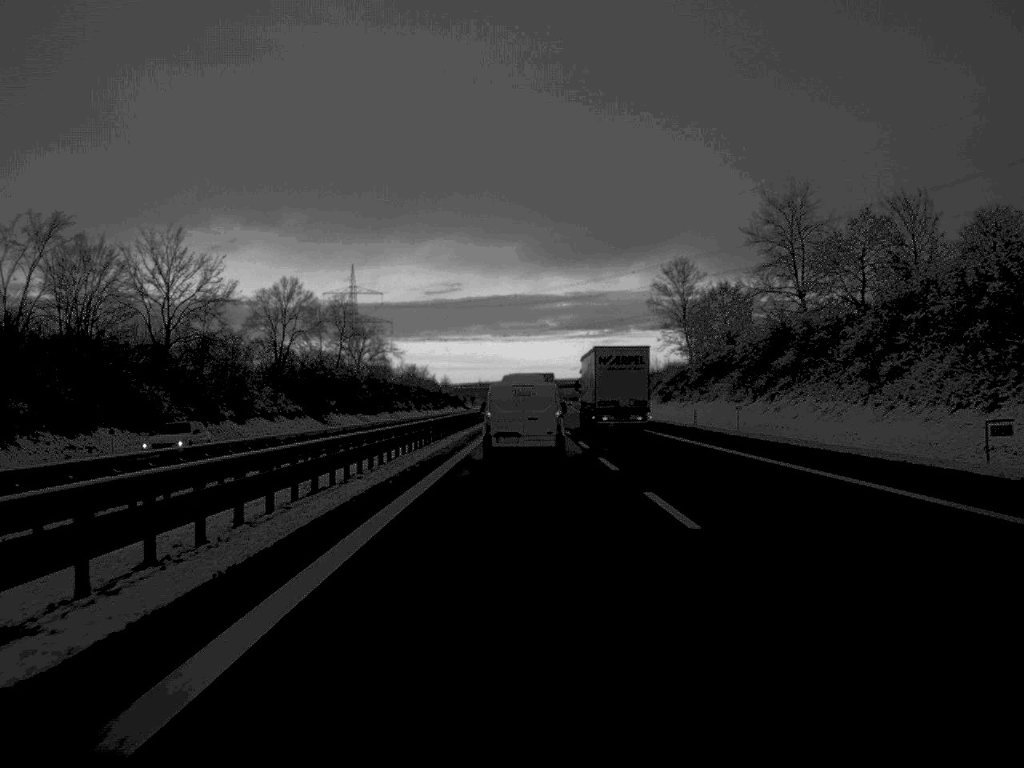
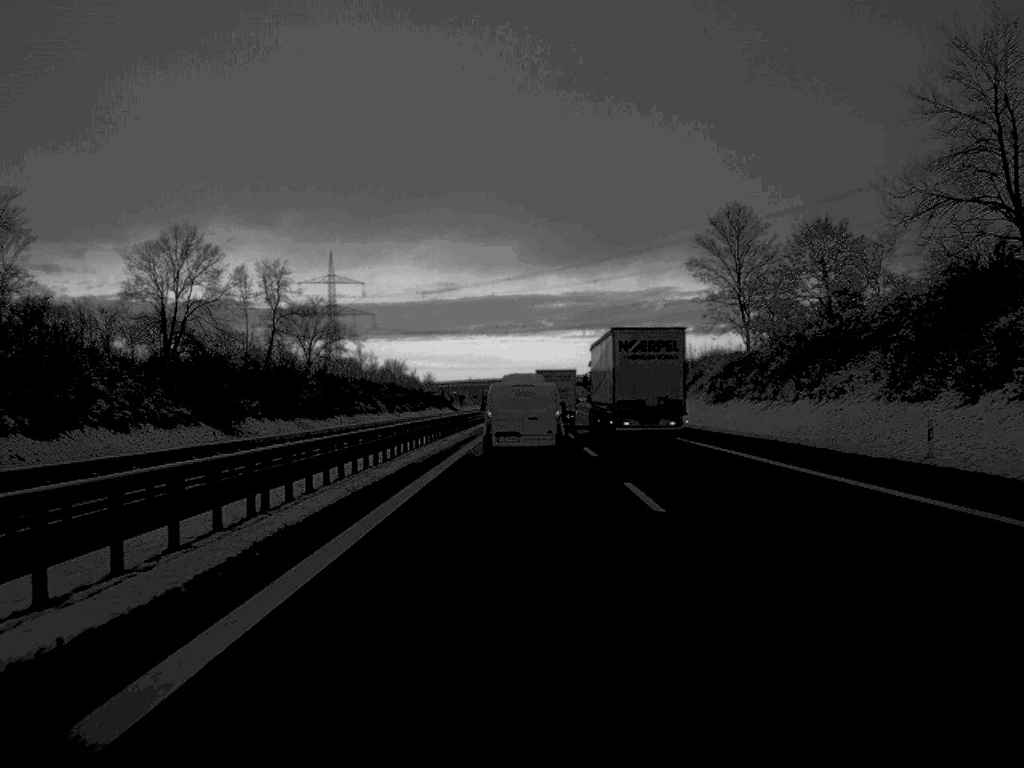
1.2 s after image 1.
(+0.1, +42.4) m; 0°
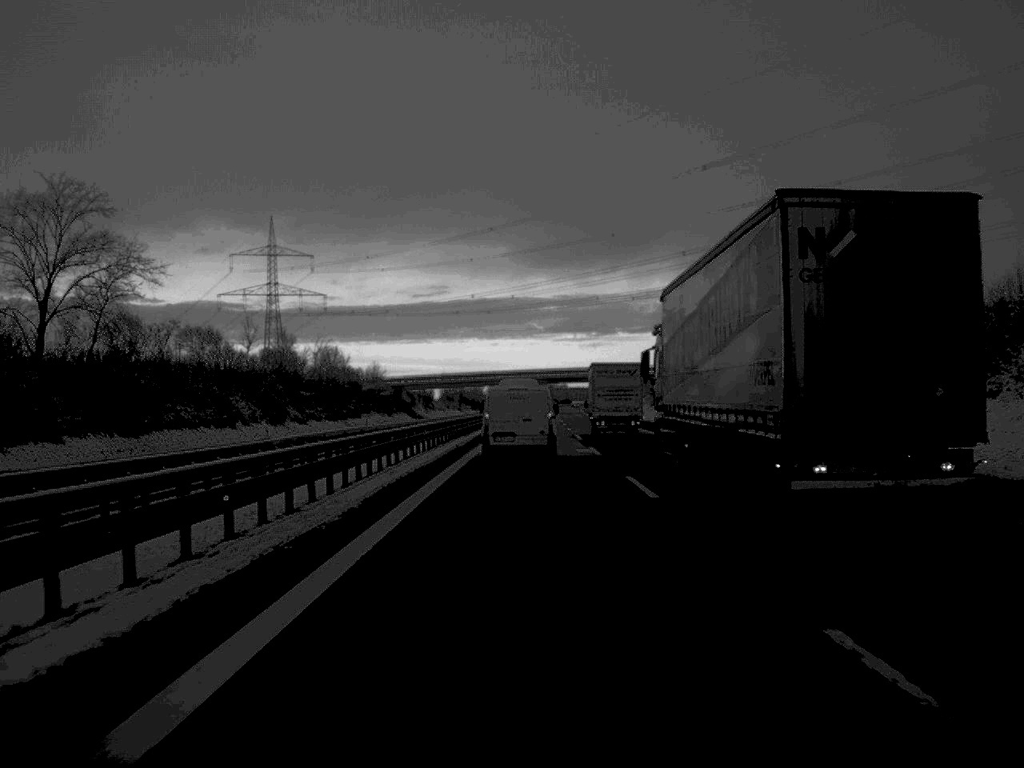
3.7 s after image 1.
(+0.1, +86.7) m; 0°
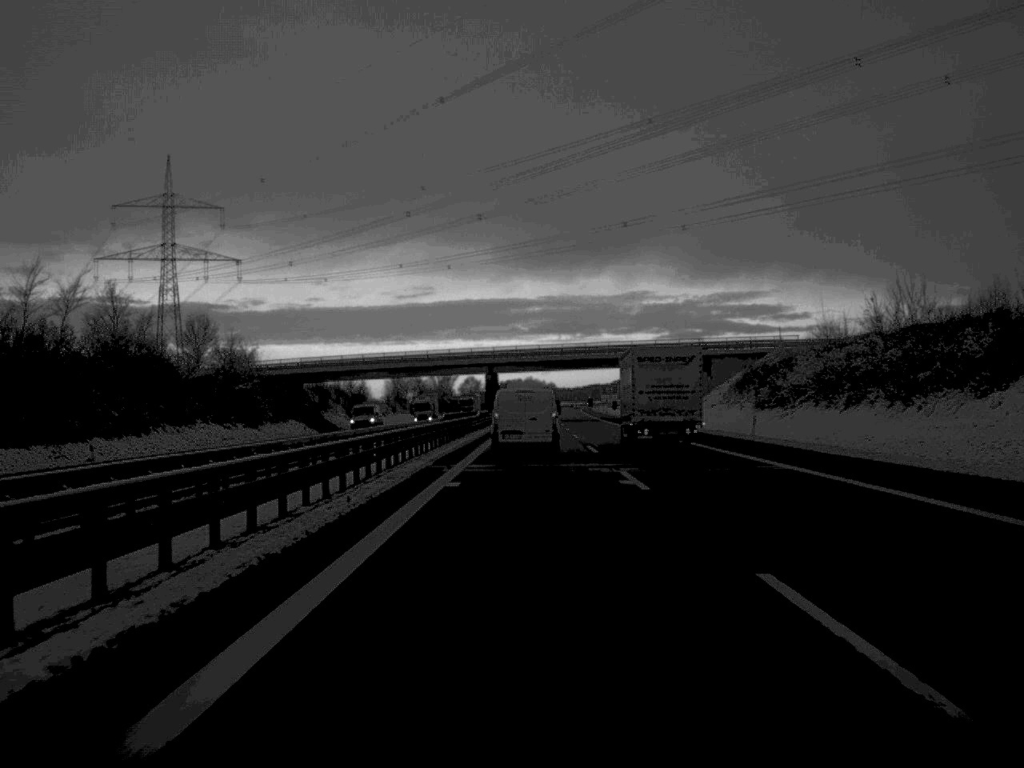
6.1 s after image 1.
(+0.5, +86.9) m; +1°
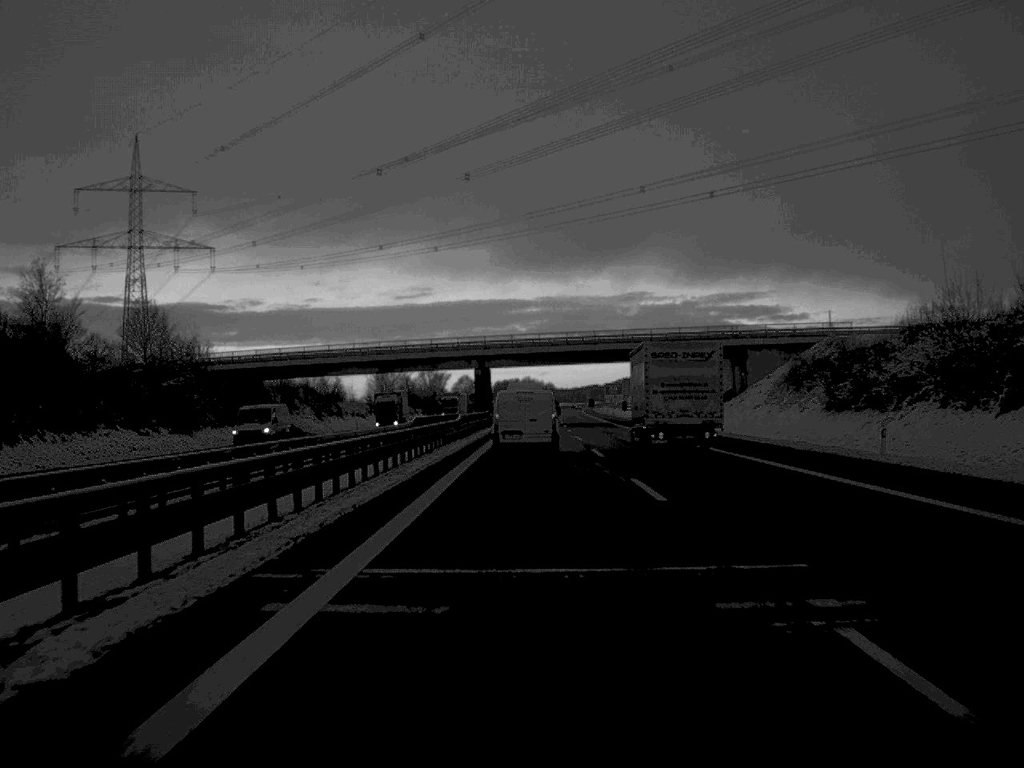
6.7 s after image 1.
(0.0, +20.7) m; 0°
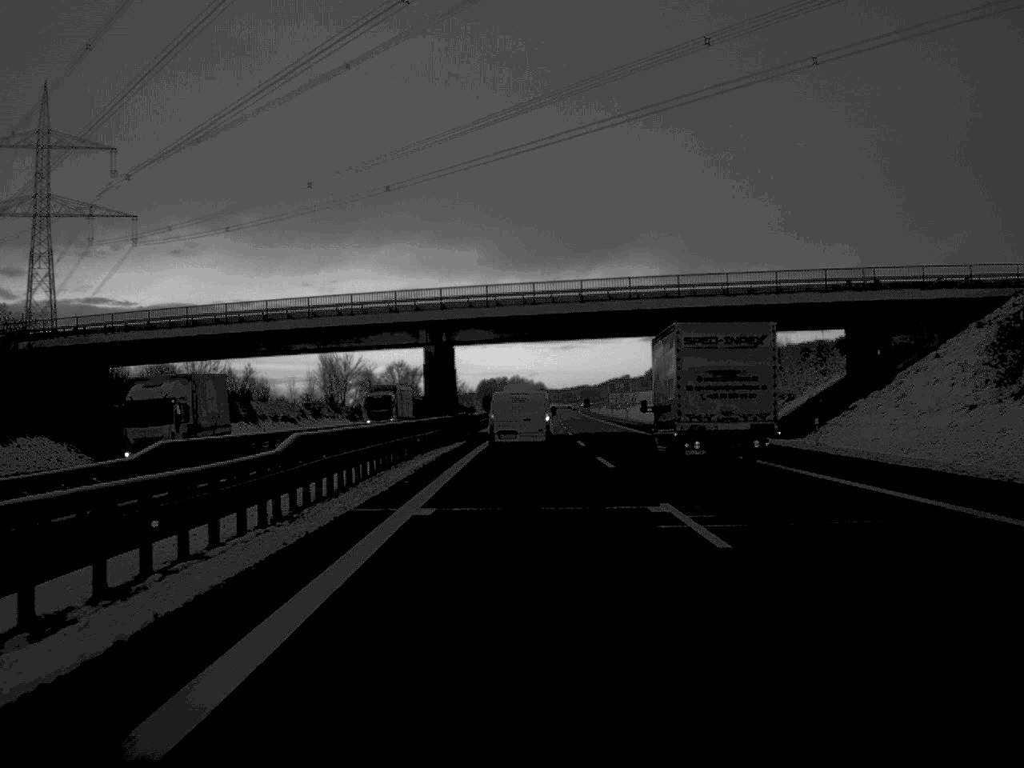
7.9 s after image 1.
(+0.2, +42.6) m; 0°
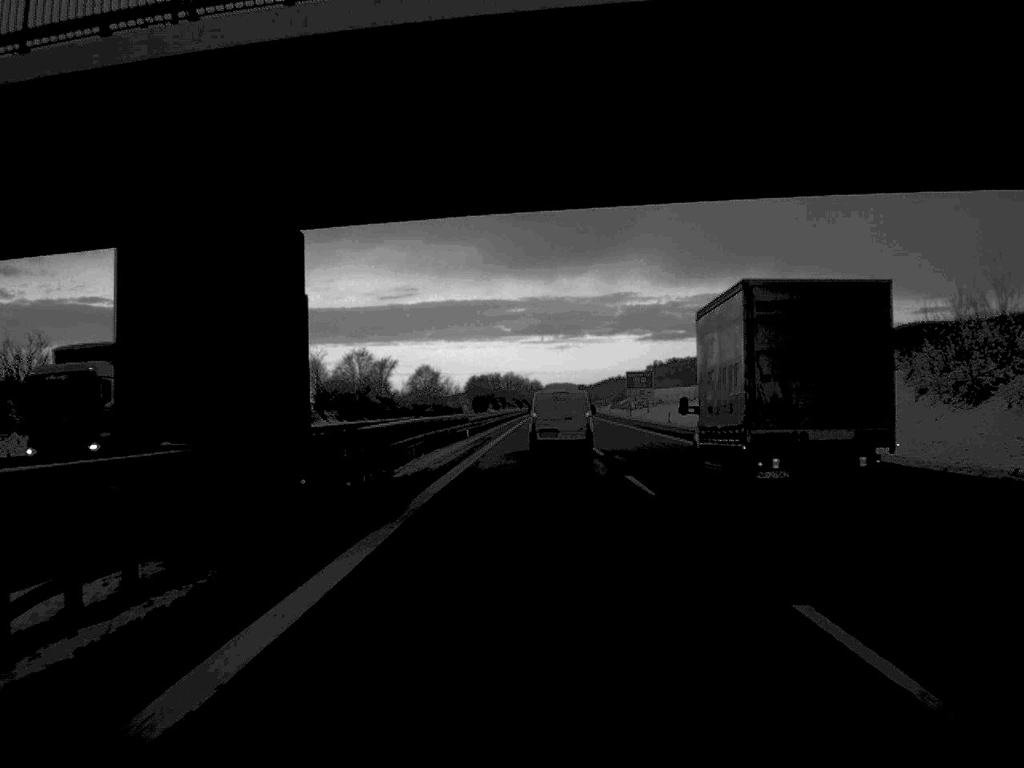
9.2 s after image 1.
(+0.1, +46.0) m; 0°
